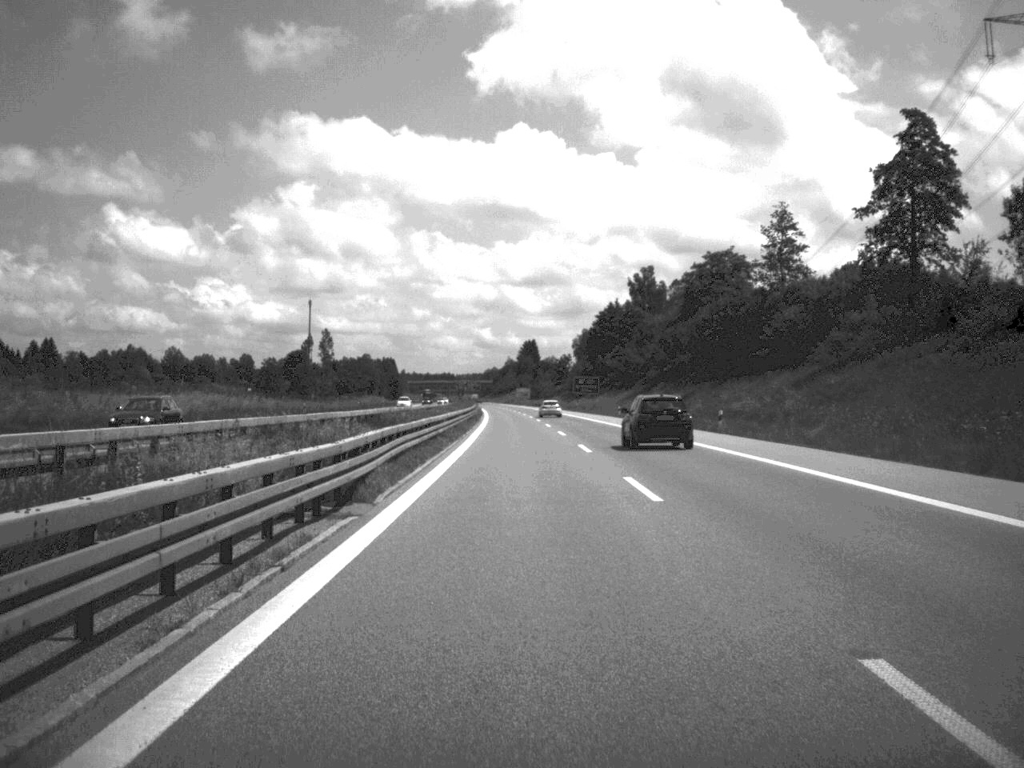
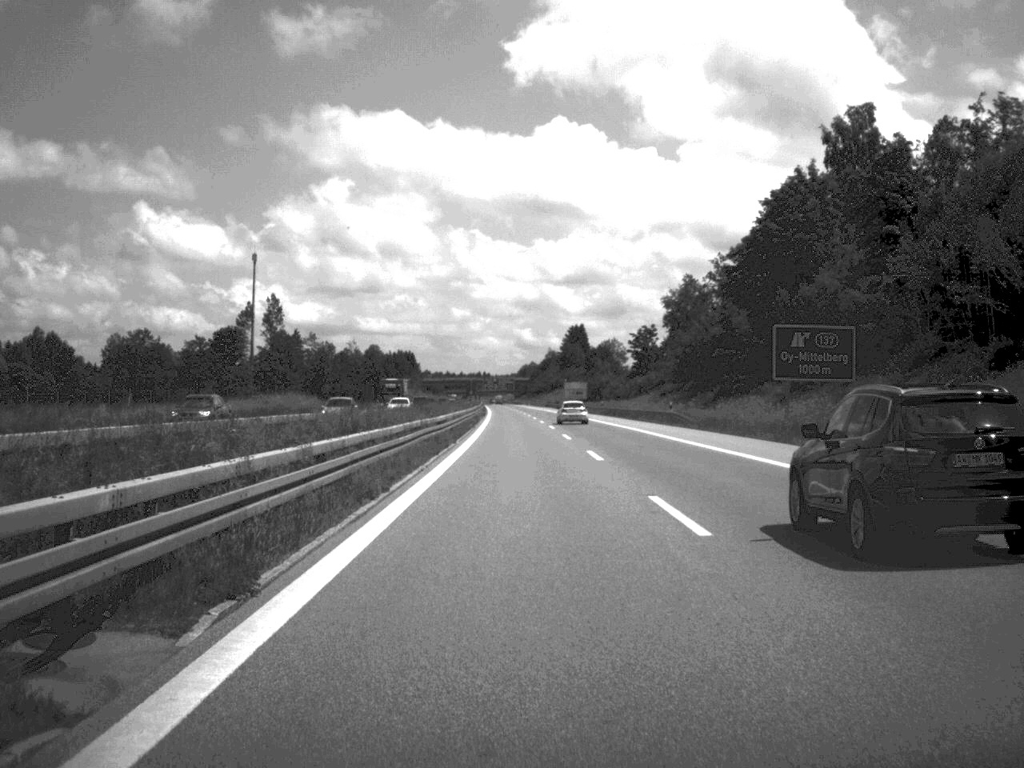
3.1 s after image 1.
(-2.4, +128.2) m; -2°
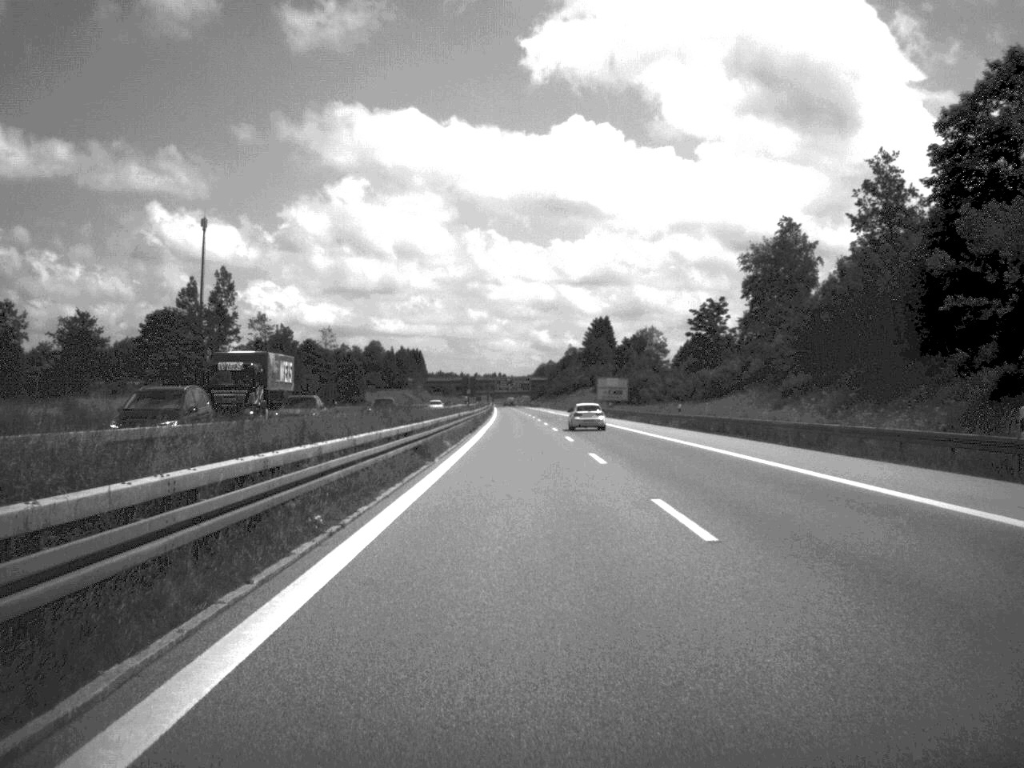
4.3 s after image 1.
(-0.4, +53.7) m; -1°
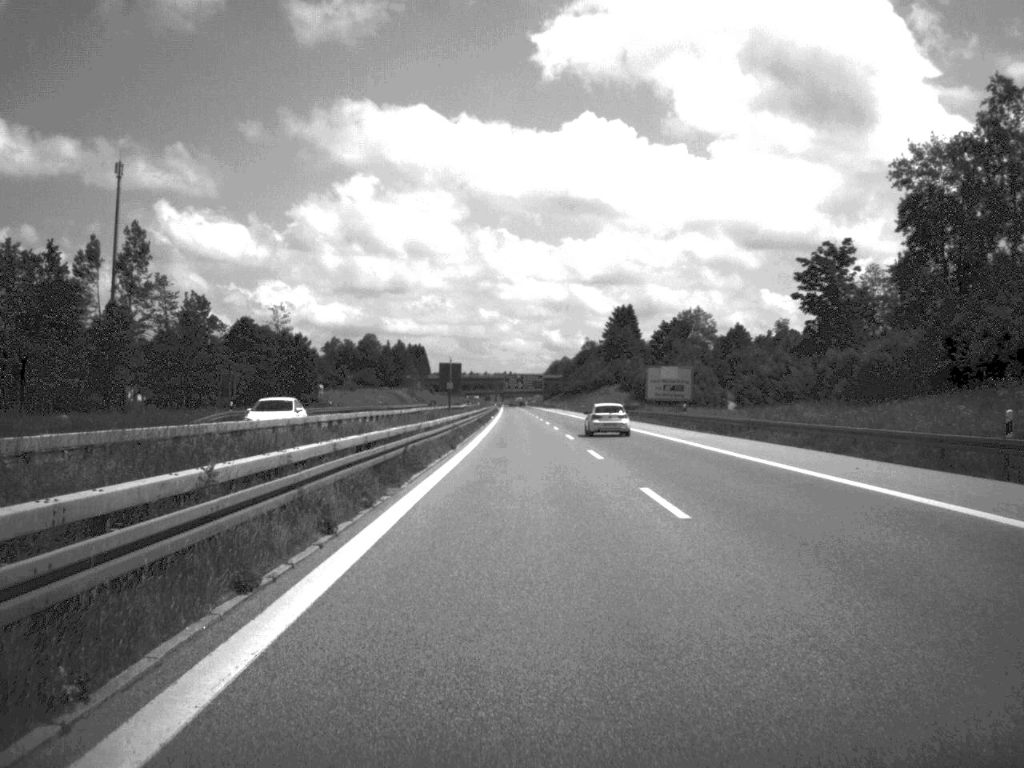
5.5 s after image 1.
(-0.3, +50.2) m; -1°
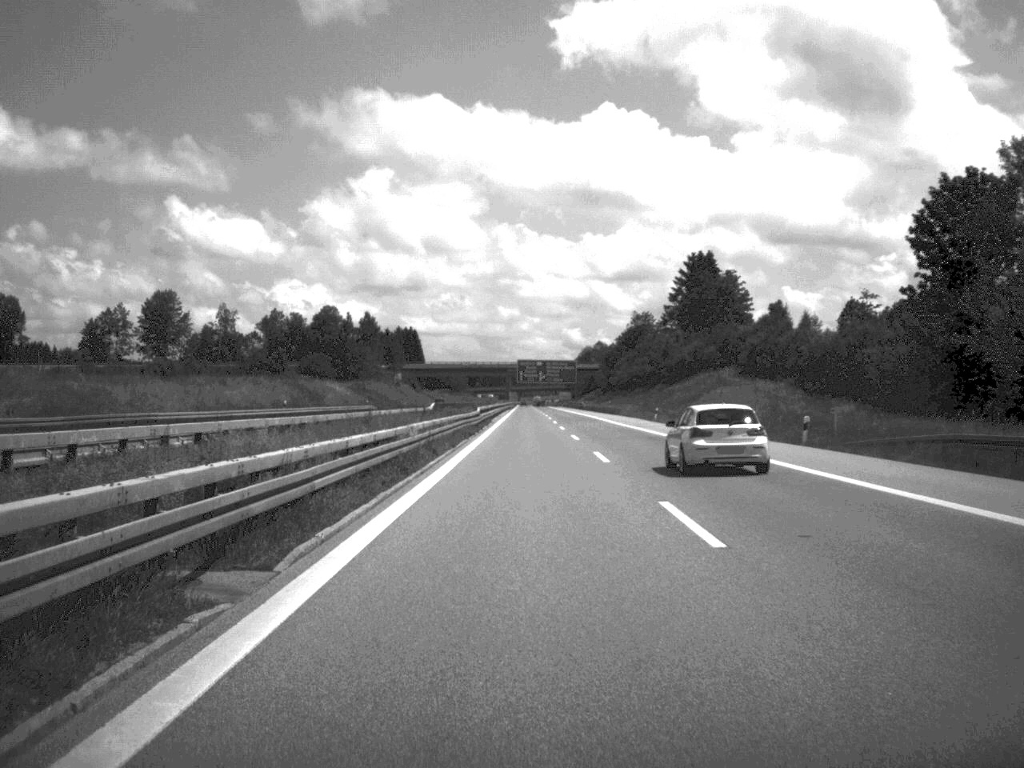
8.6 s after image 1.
(-1.1, +128.6) m; -1°
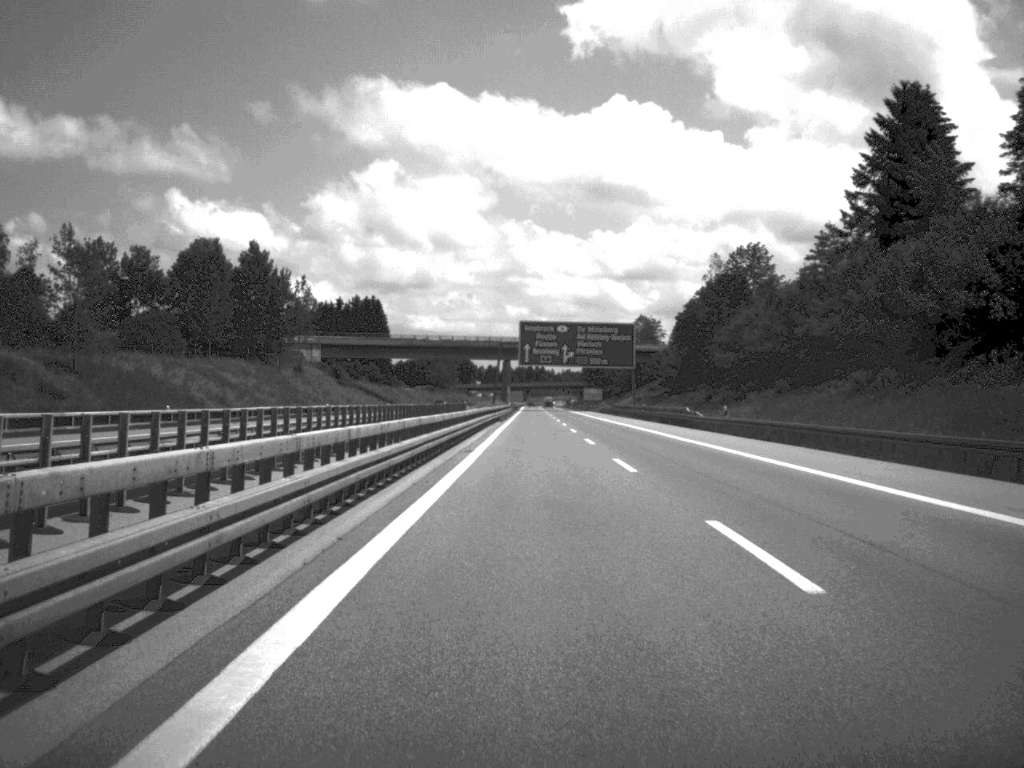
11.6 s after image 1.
(-0.4, +129.1) m; -1°
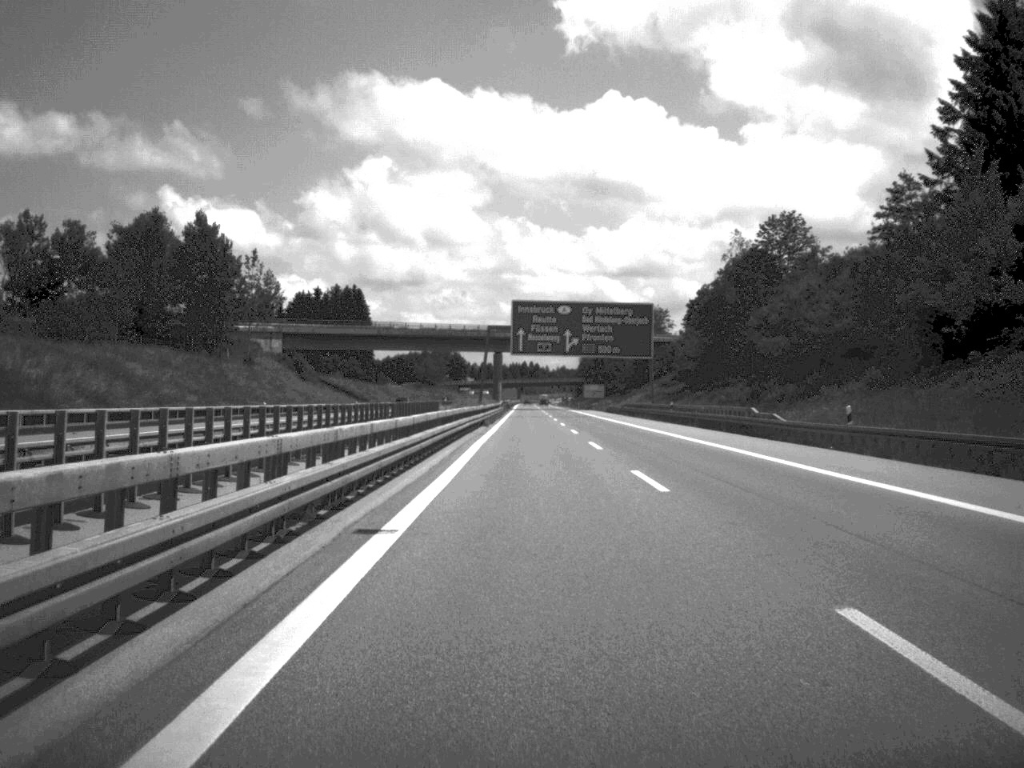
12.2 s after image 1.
(0.0, +24.7) m; 0°
